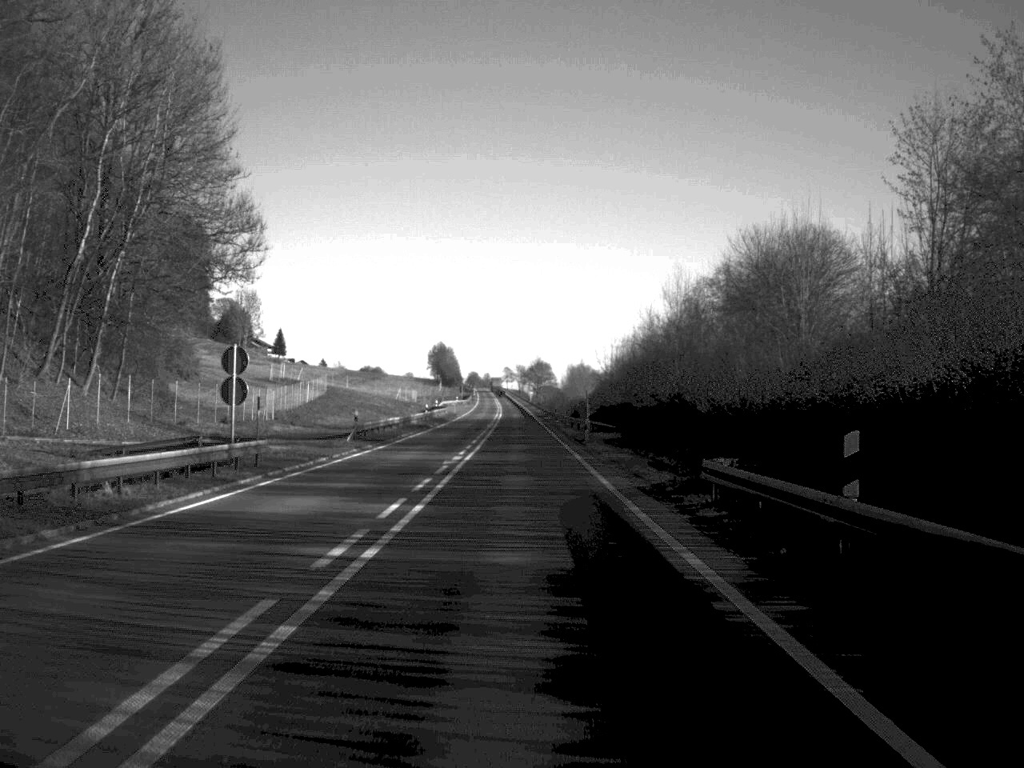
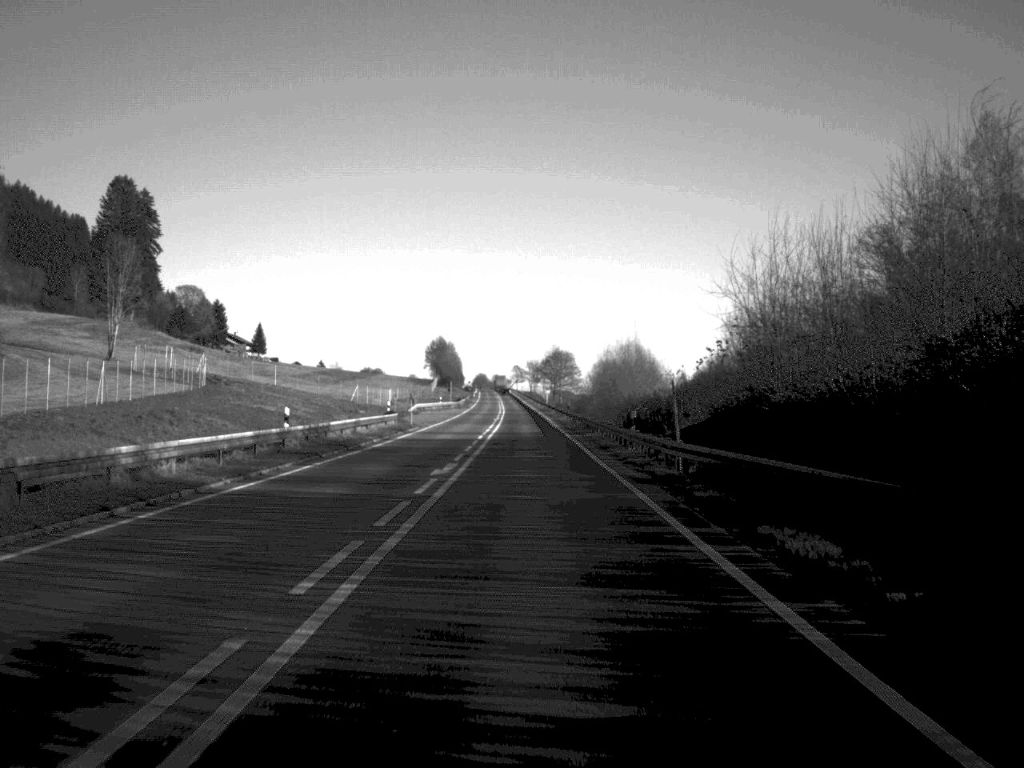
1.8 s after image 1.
(-0.4, +62.0) m; -1°
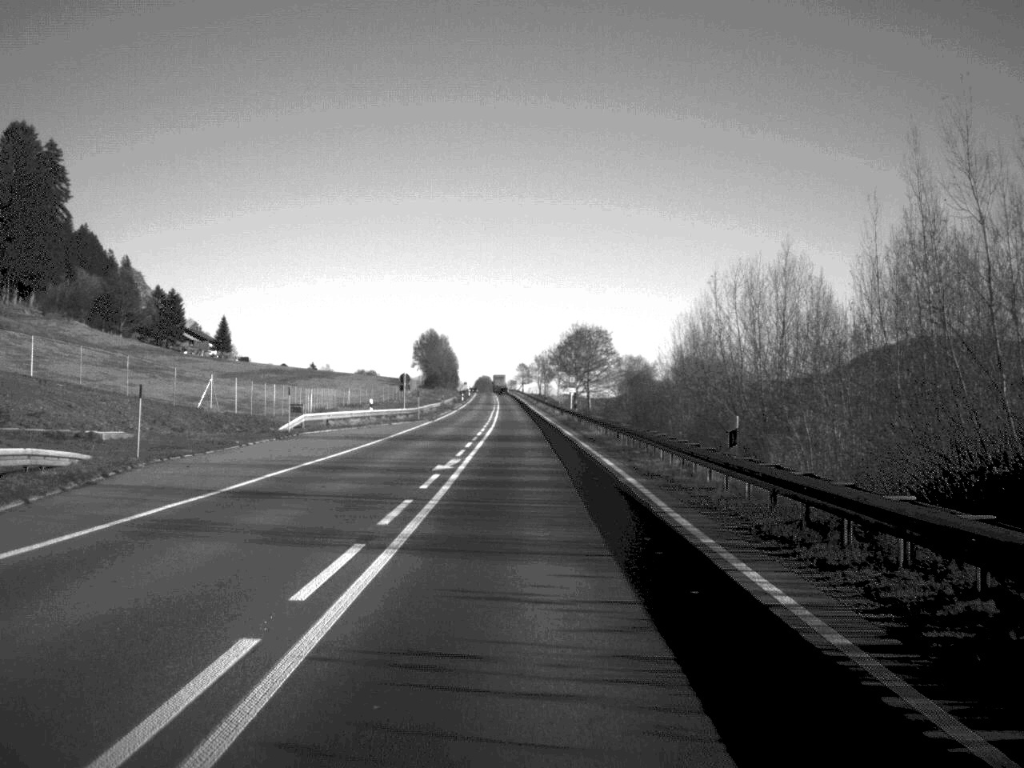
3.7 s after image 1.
(-0.1, +65.3) m; 0°
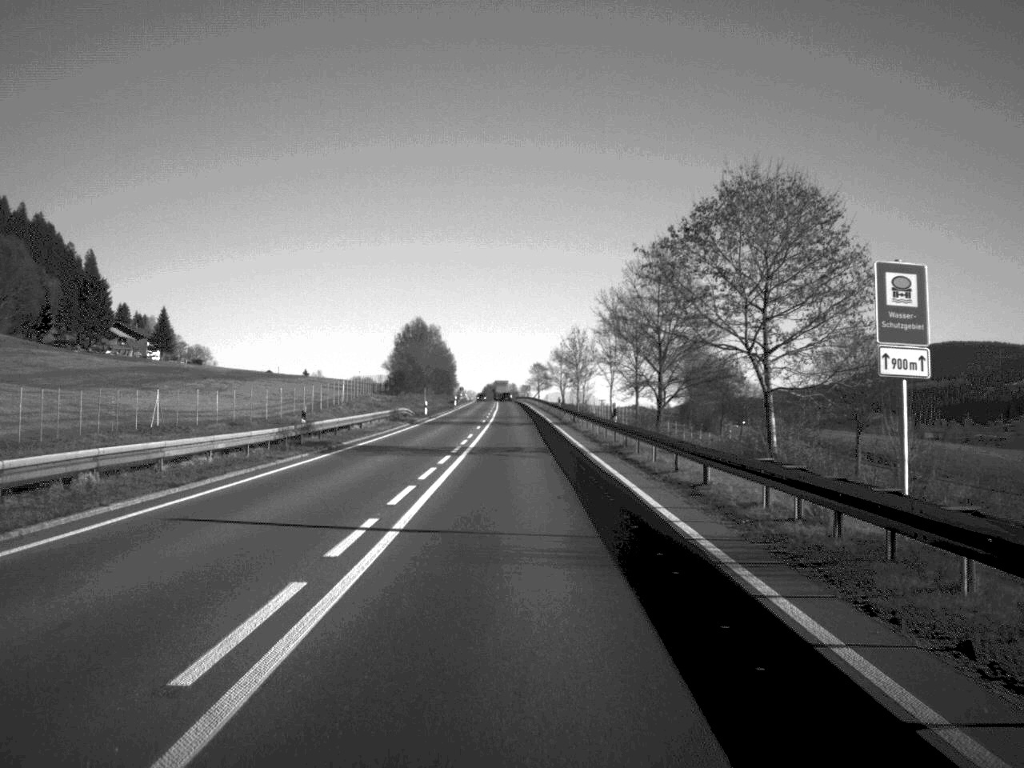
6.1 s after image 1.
(-0.4, +81.3) m; -1°
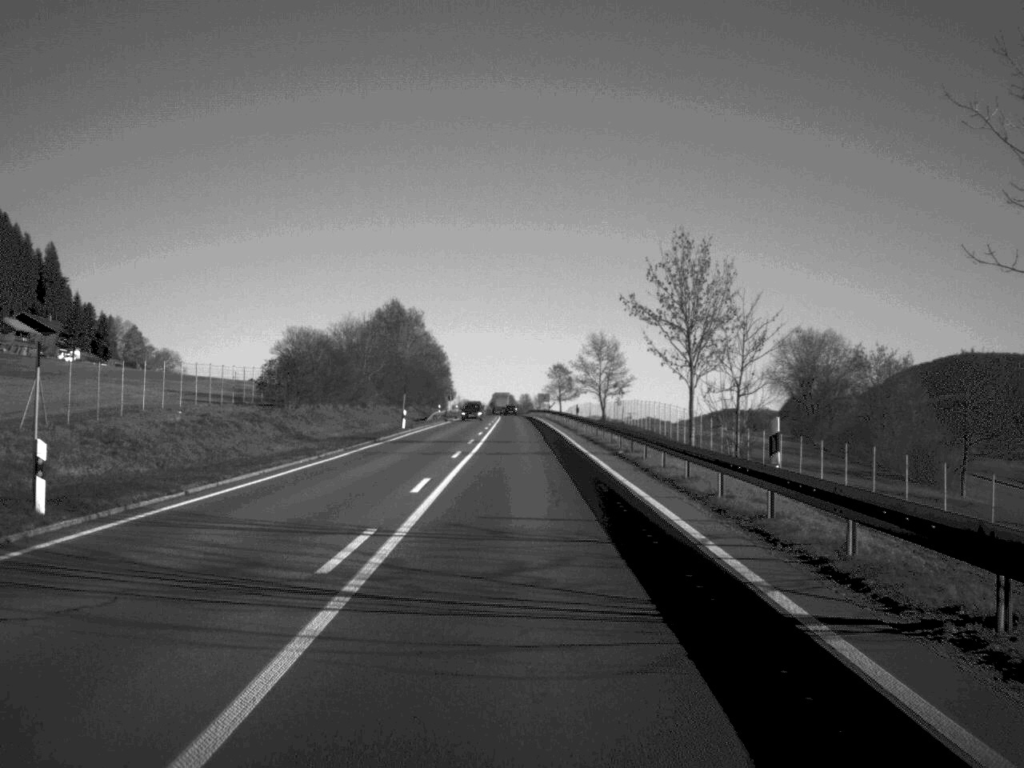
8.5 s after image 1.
(-0.6, +72.9) m; -1°
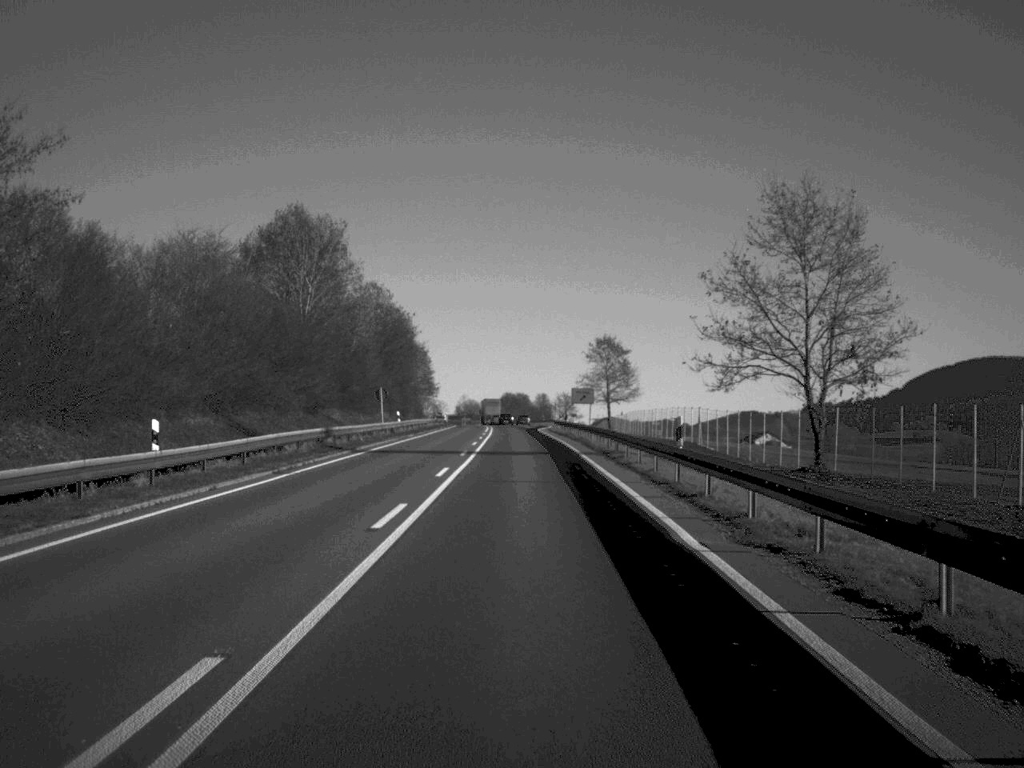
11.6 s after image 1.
(-0.5, +90.8) m; -1°
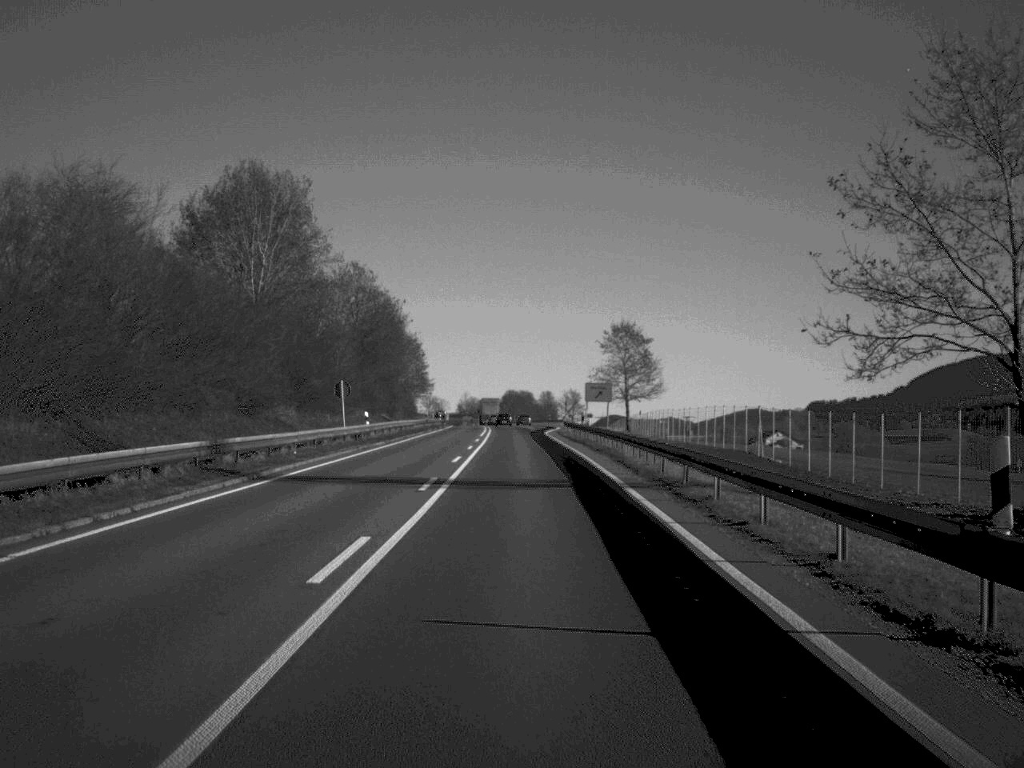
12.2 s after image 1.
(0.0, +16.8) m; 0°
